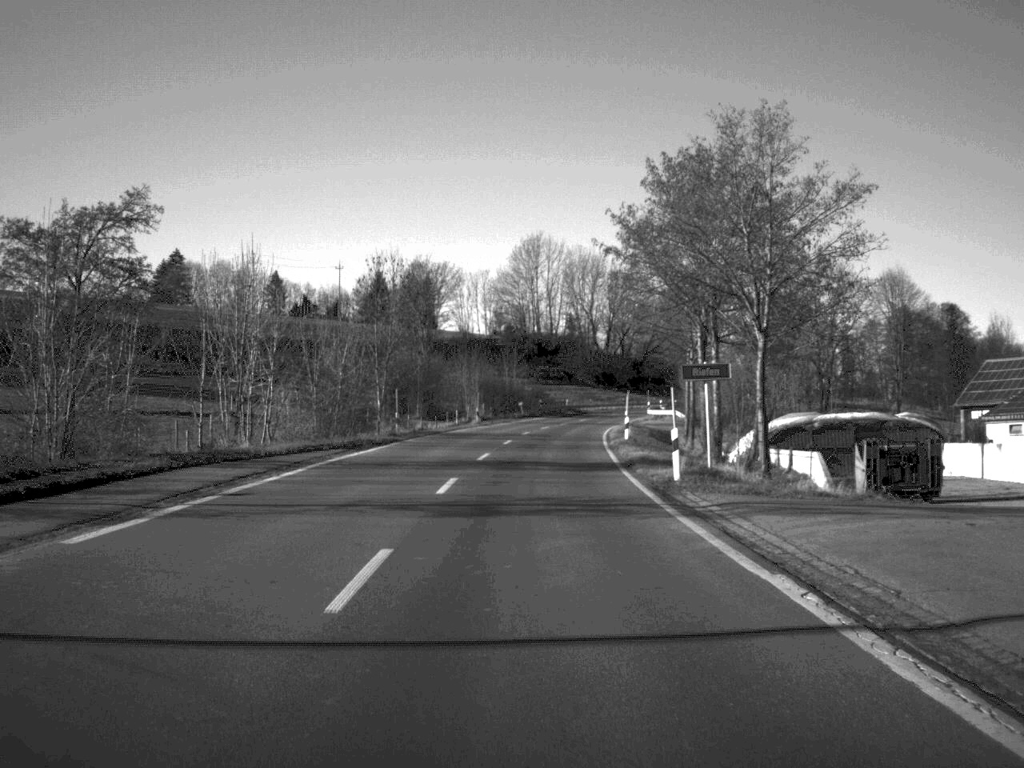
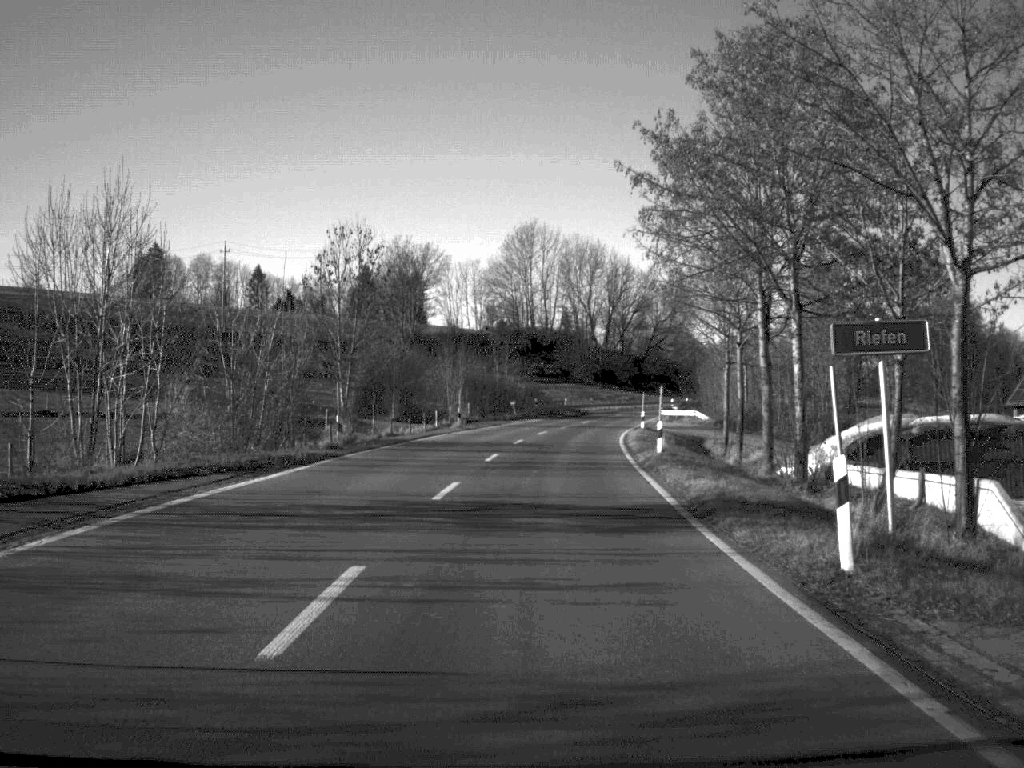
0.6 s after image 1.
(0.0, +14.2) m; 0°
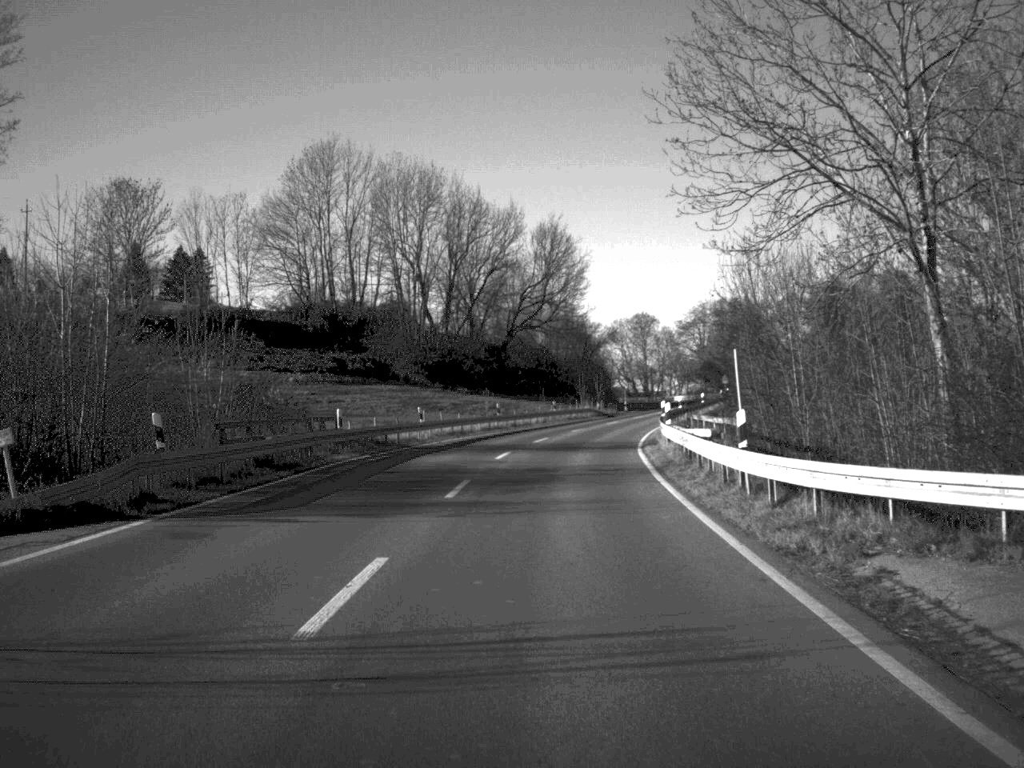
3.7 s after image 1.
(+3.9, +71.0) m; +7°
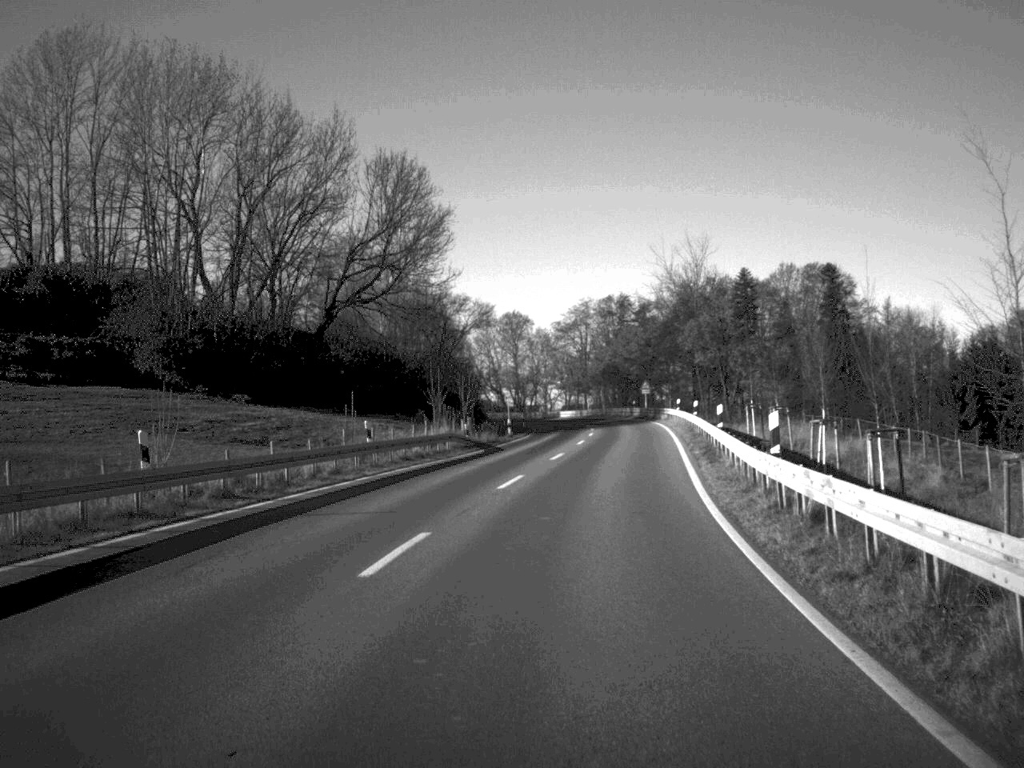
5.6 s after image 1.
(+2.1, +44.3) m; +6°
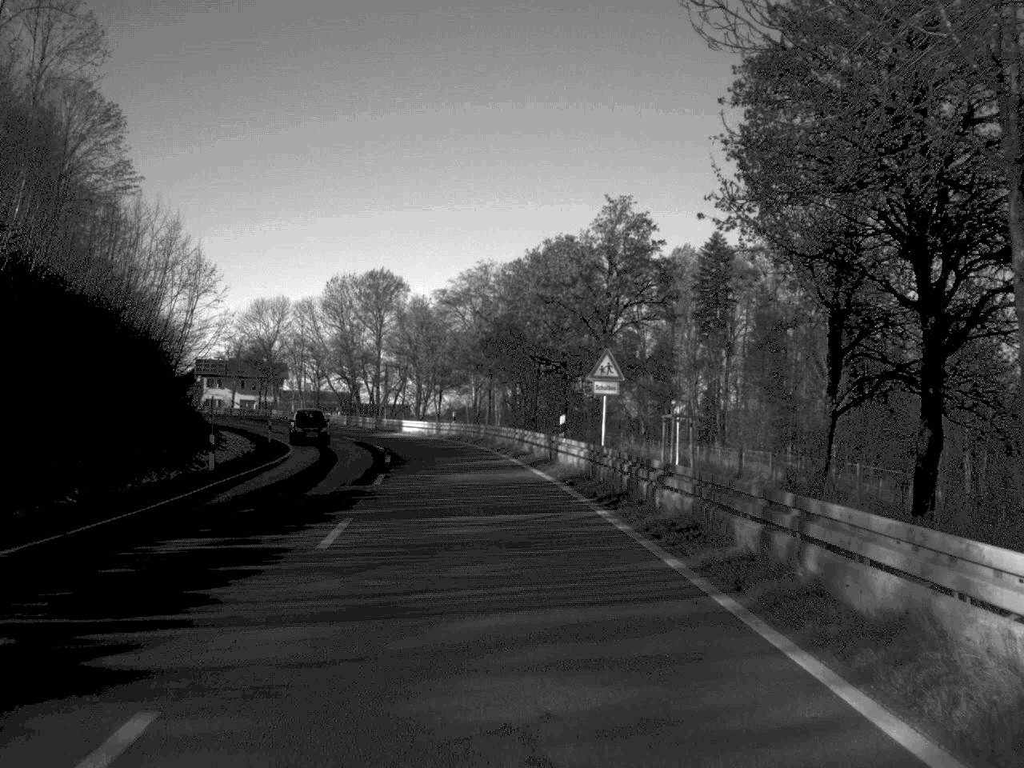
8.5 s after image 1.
(+5.0, +69.3) m; +4°
